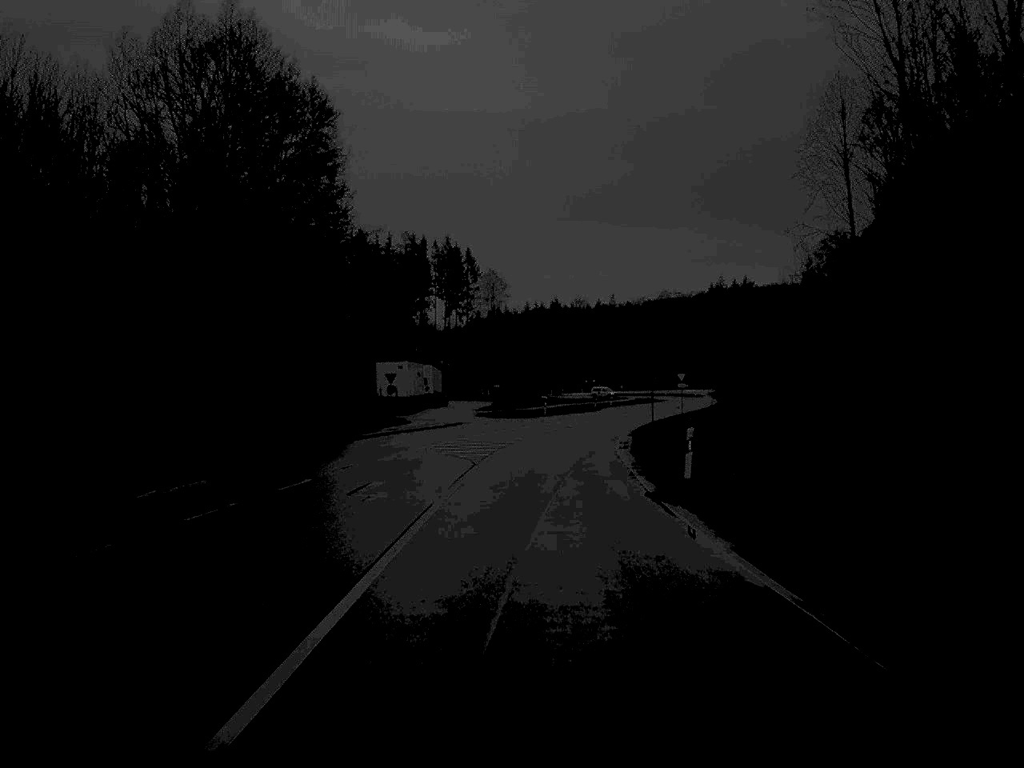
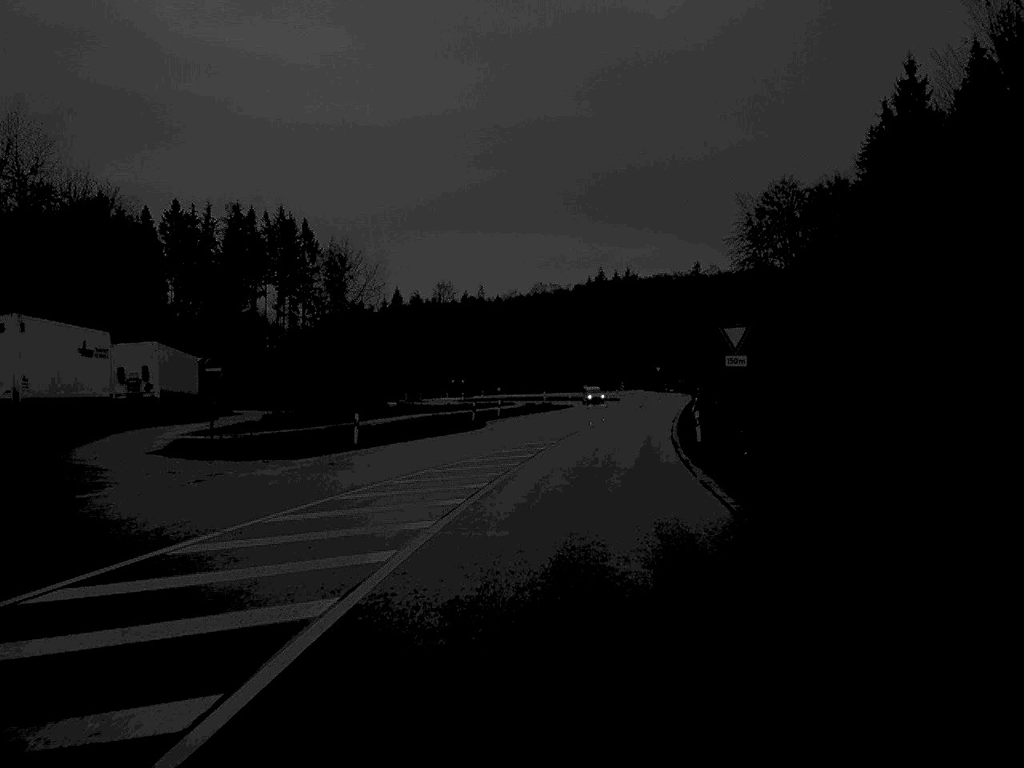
(+2.5, +60.6) m; +6°
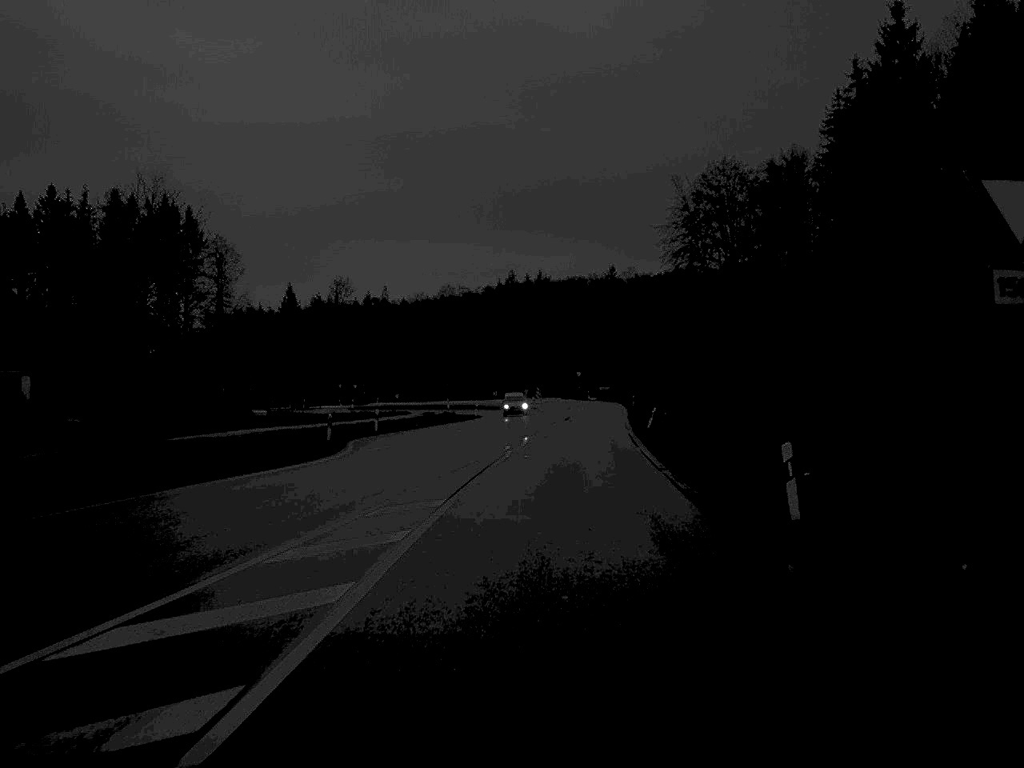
(+0.8, +23.1) m; +4°
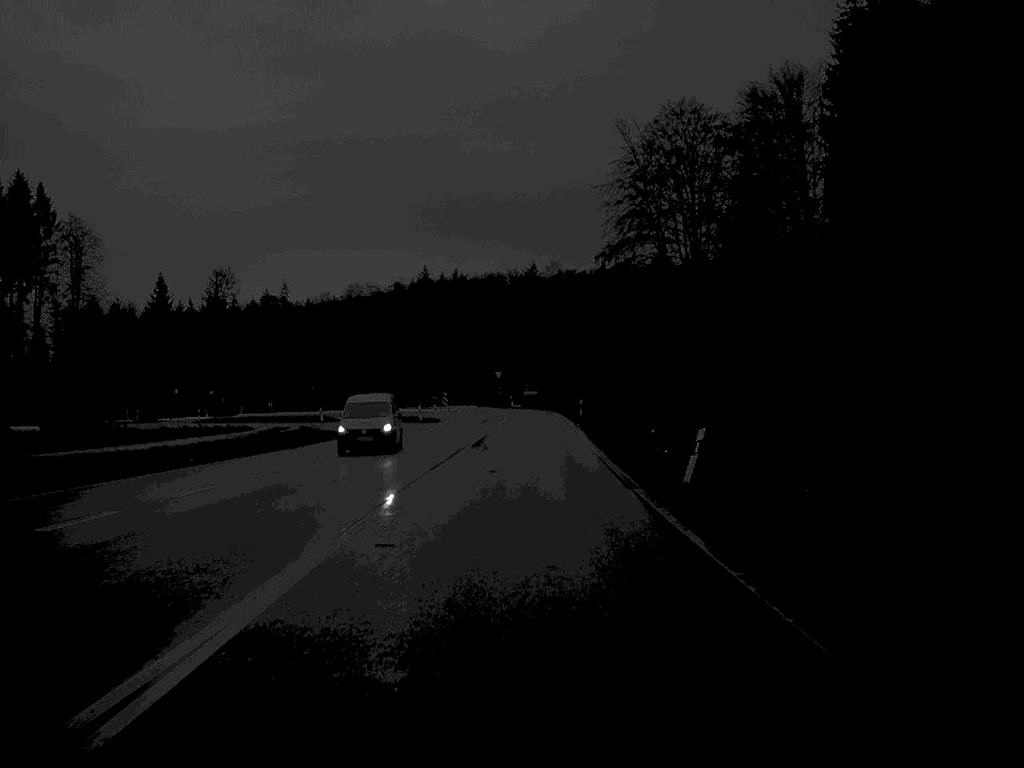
(+1.3, +35.1) m; +4°
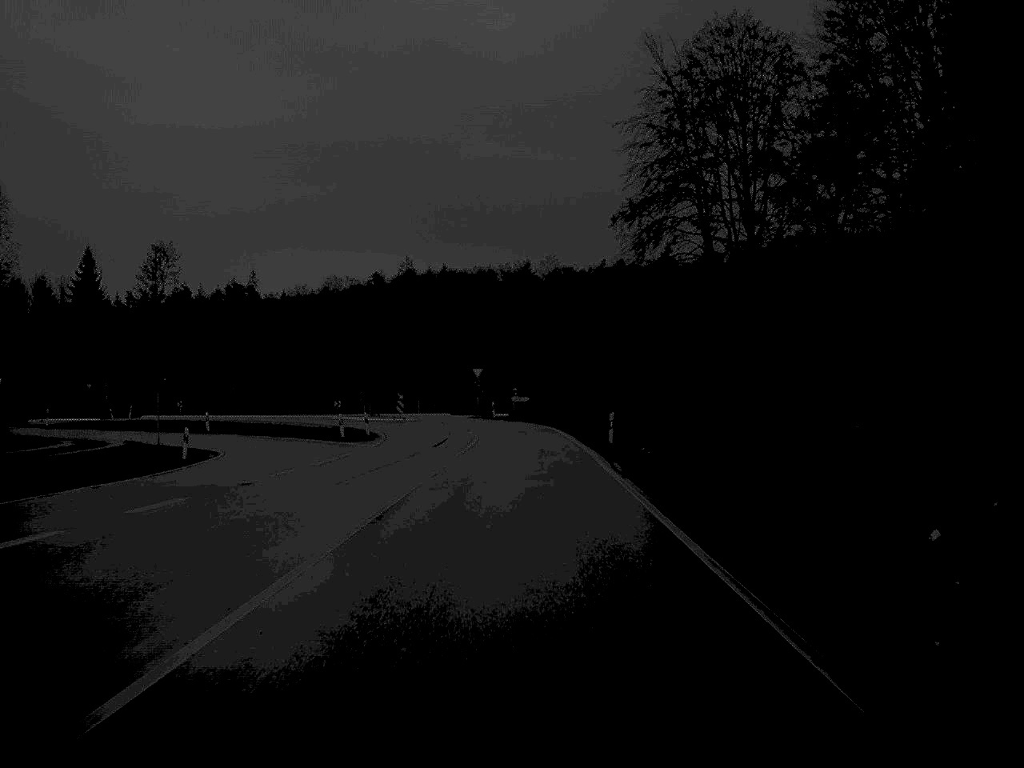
(+0.2, +32.6) m; 0°
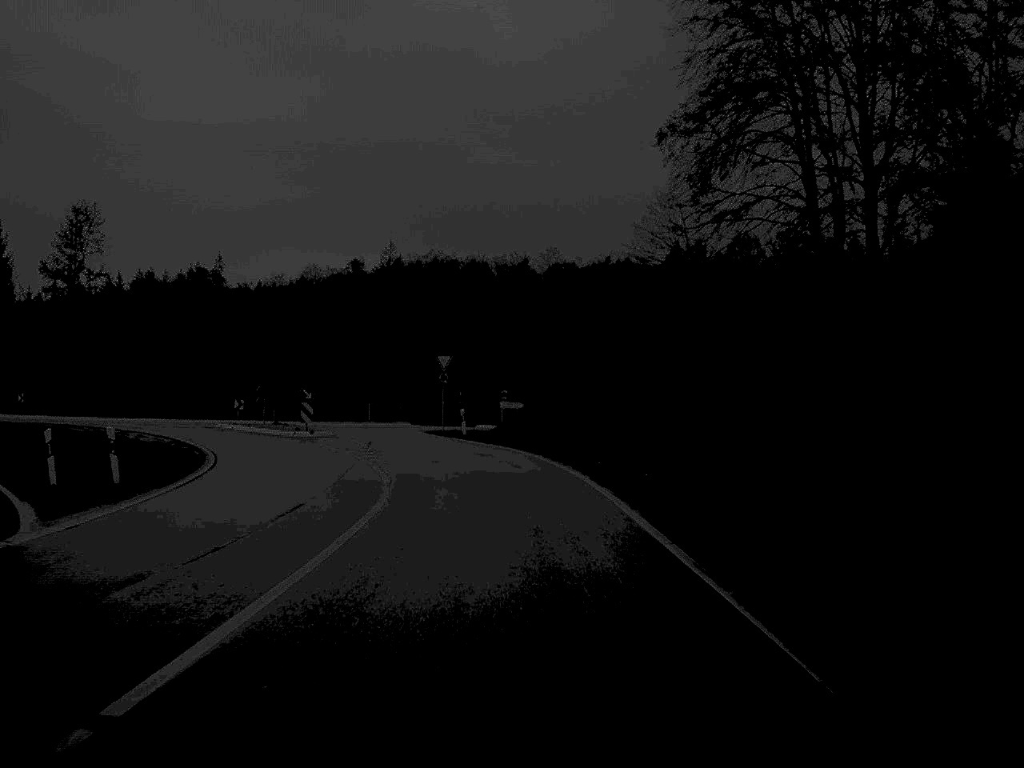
(+0.1, +32.9) m; 0°
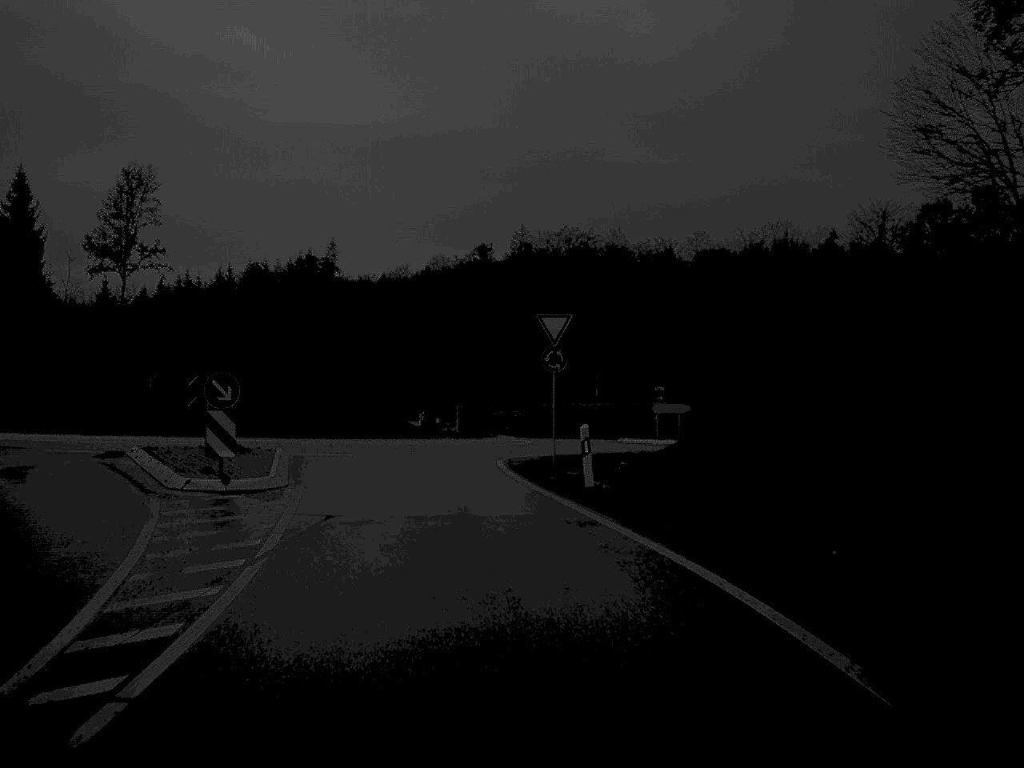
(-0.9, +27.8) m; -7°
